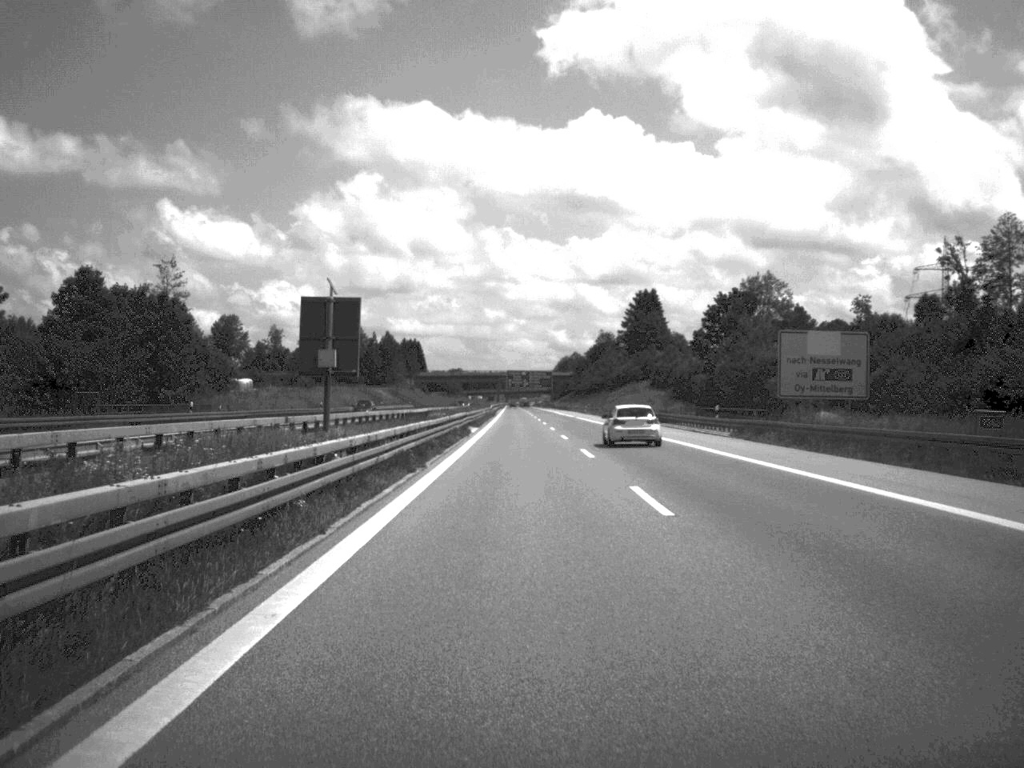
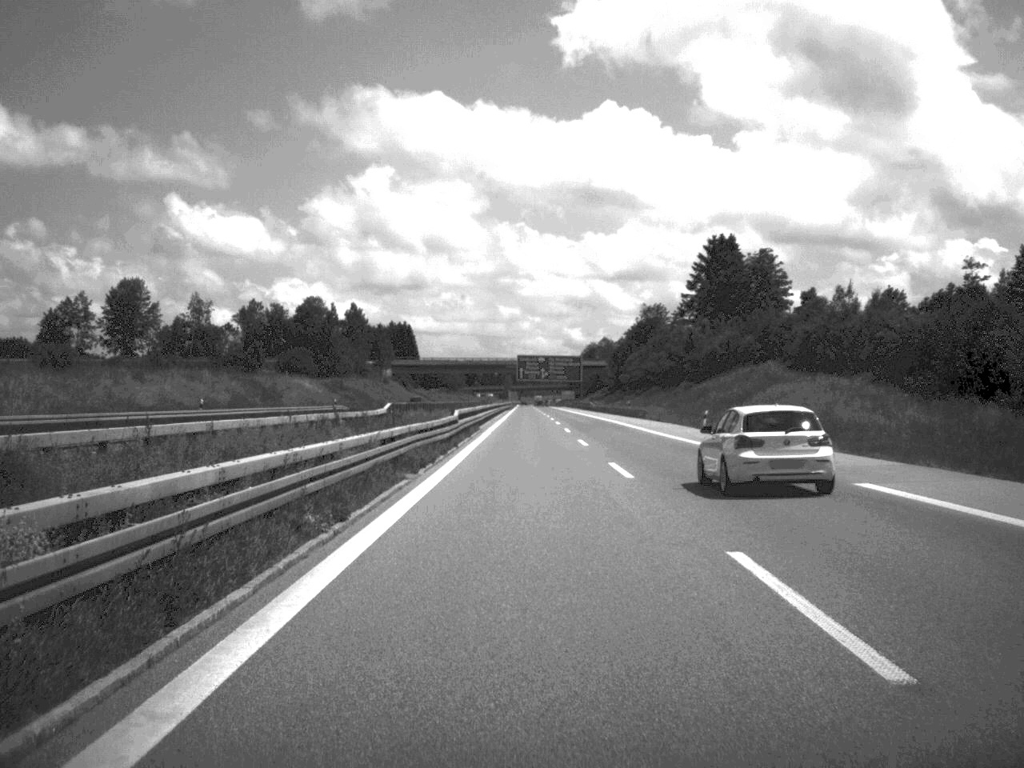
(-0.9, +100.7) m; -1°
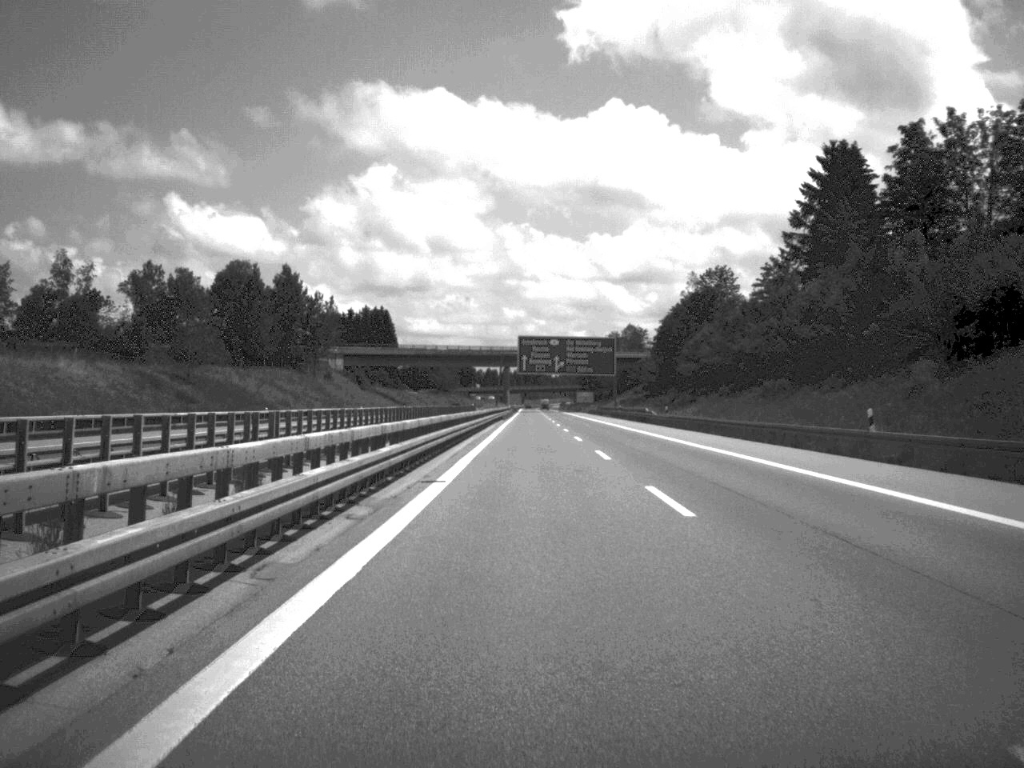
(-0.1, +79.8) m; 0°
